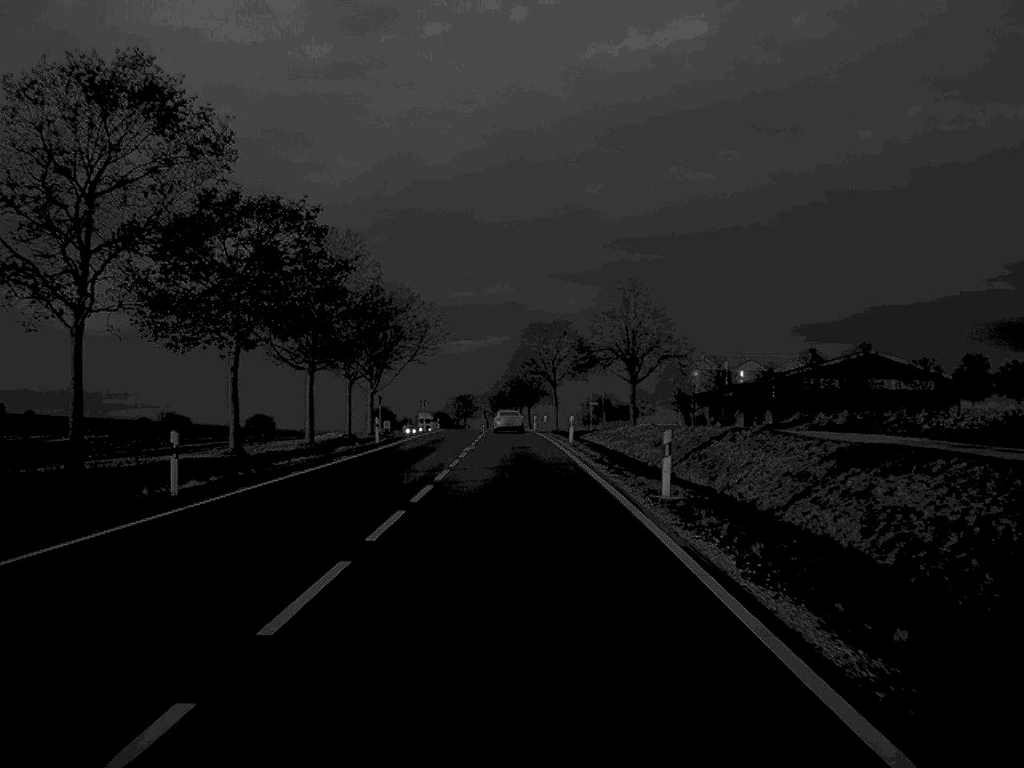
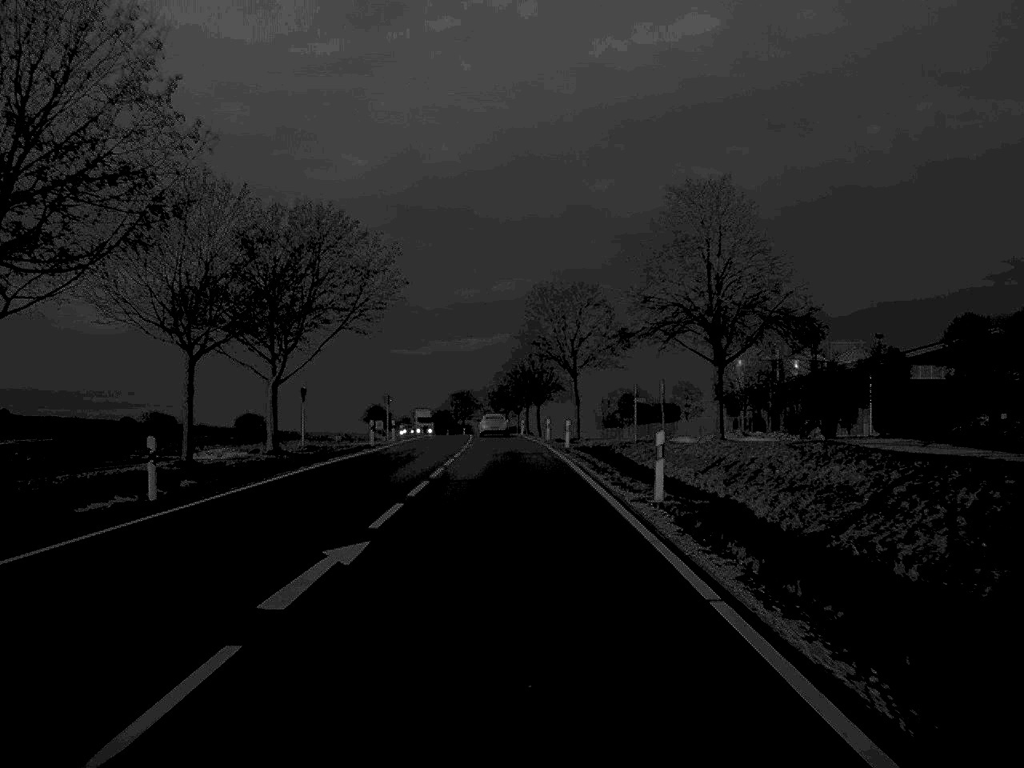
(-0.1, +34.4) m; 0°
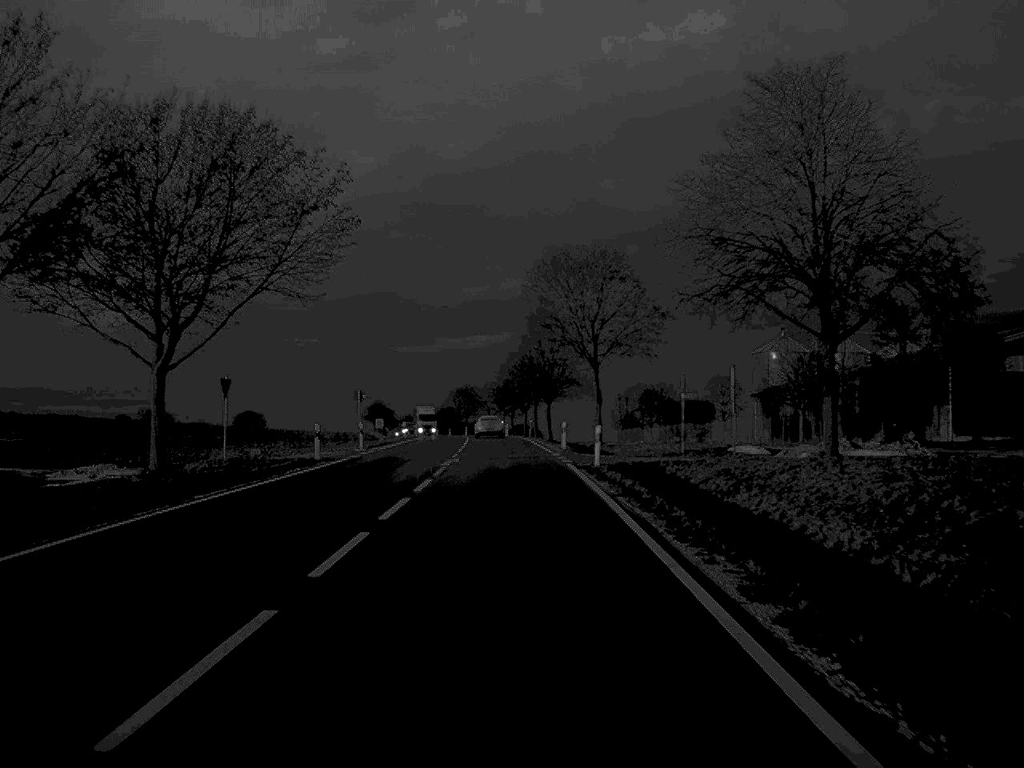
(0.0, +16.6) m; 0°
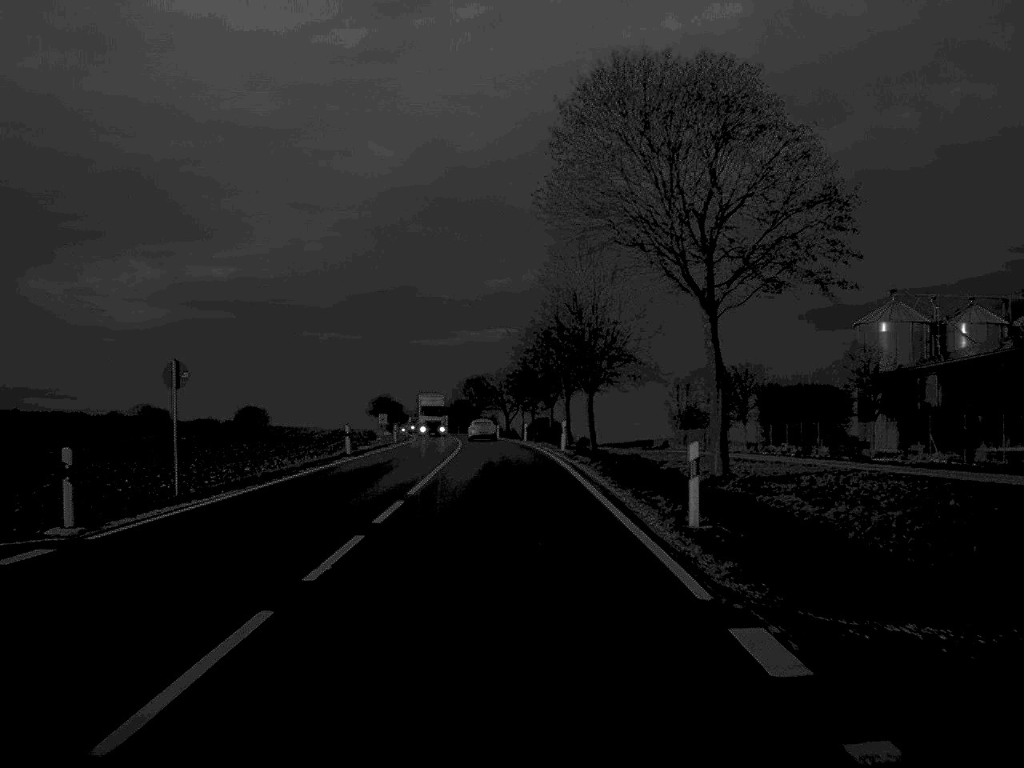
(-0.3, +36.1) m; -1°
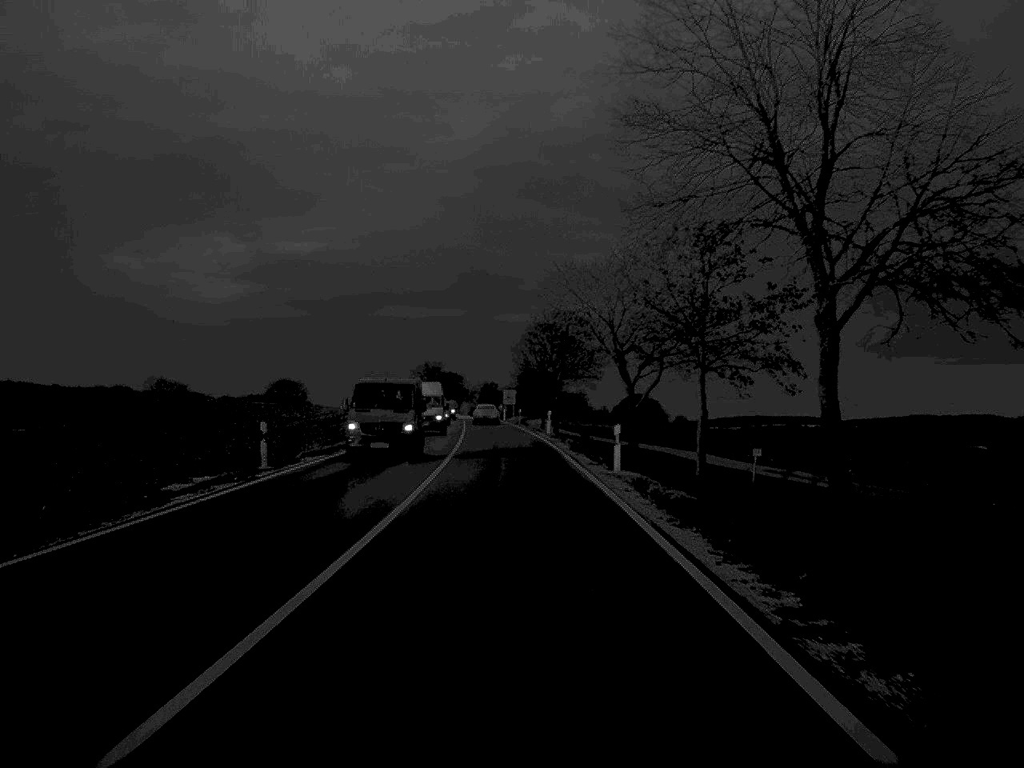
(-2.7, +86.5) m; -4°
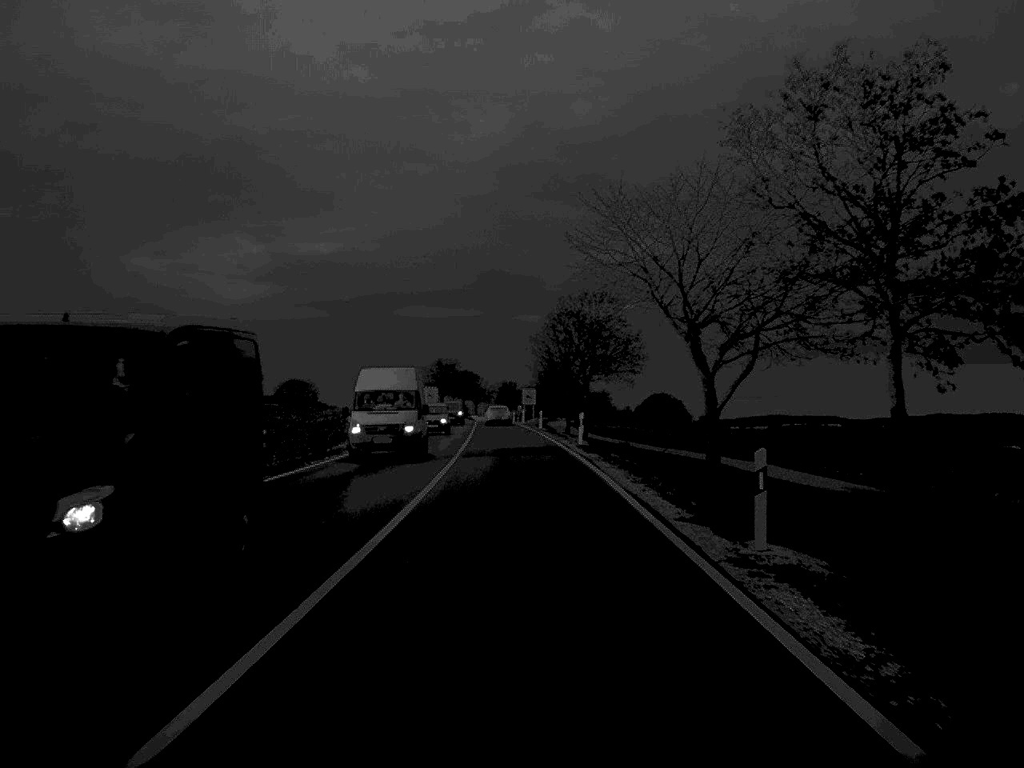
(-0.1, +16.4) m; -1°
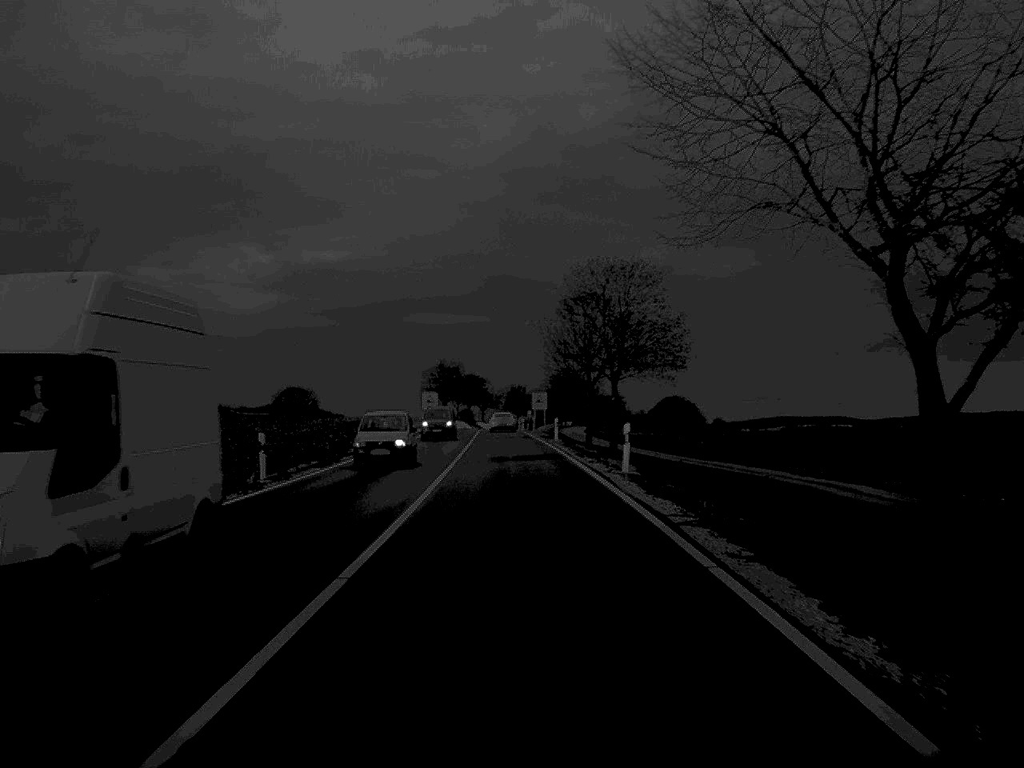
(-0.1, +17.2) m; 0°
